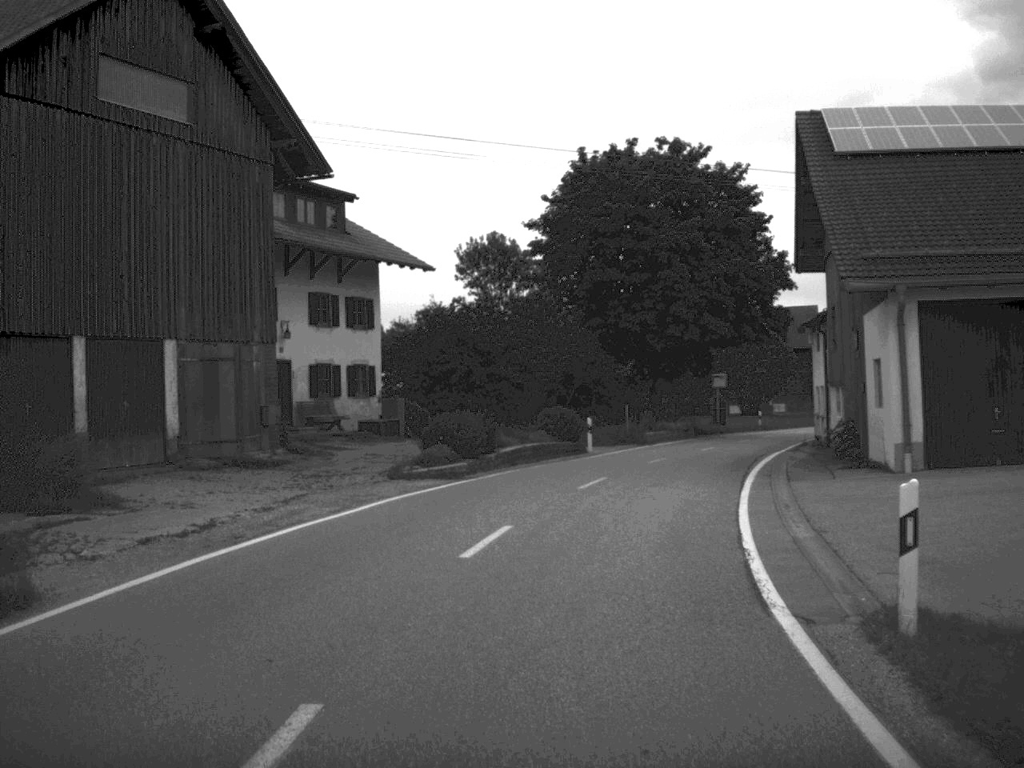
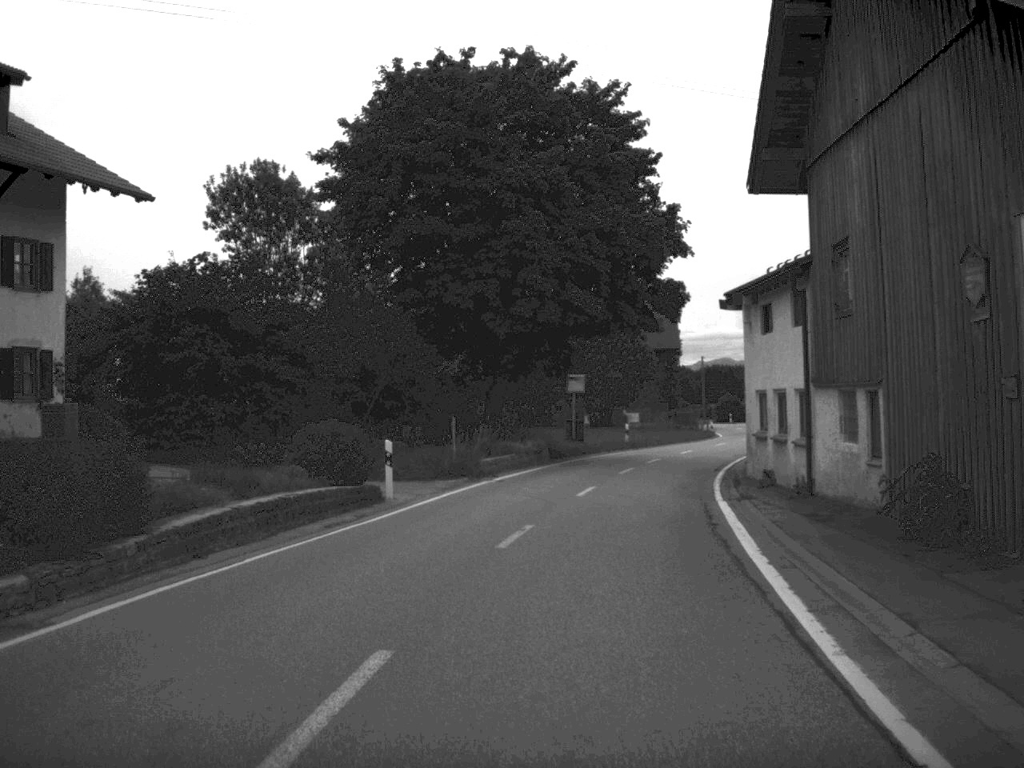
(+1.1, +16.3) m; +8°
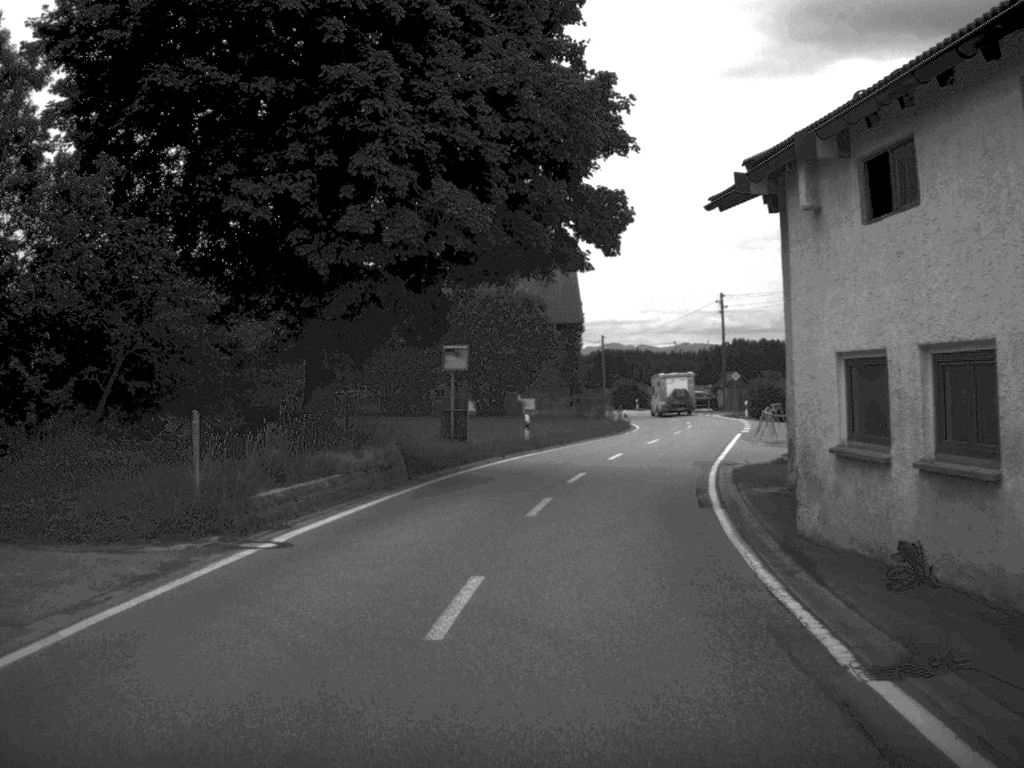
(+0.7, +15.2) m; +5°
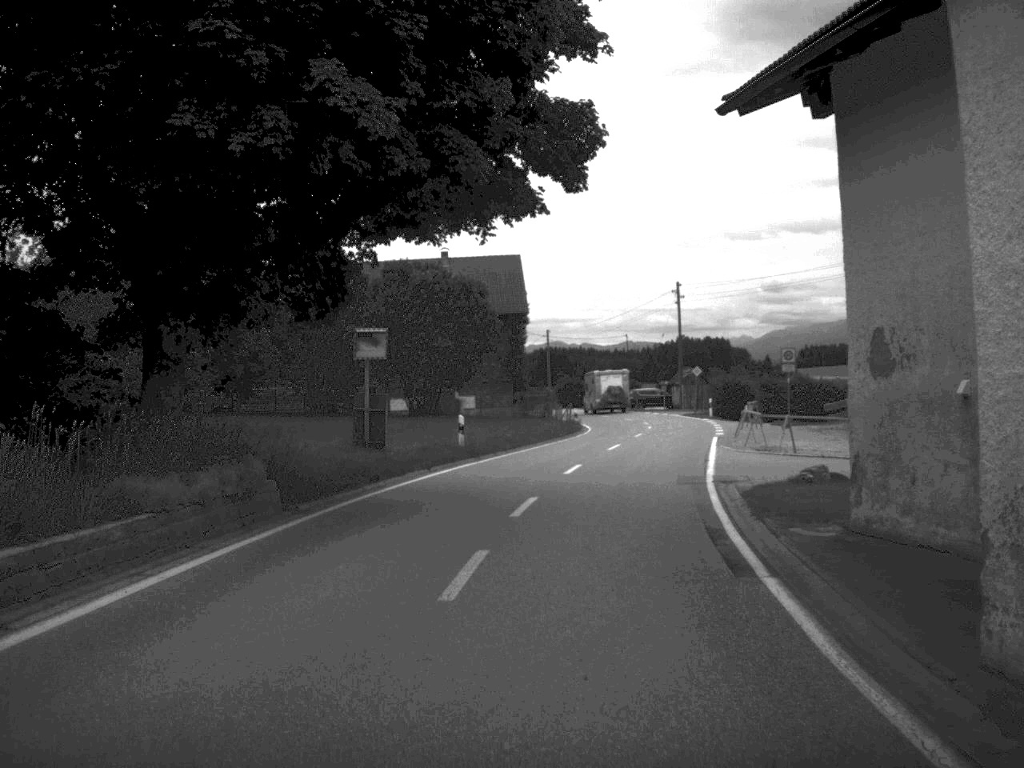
(+0.2, +7.4) m; +3°
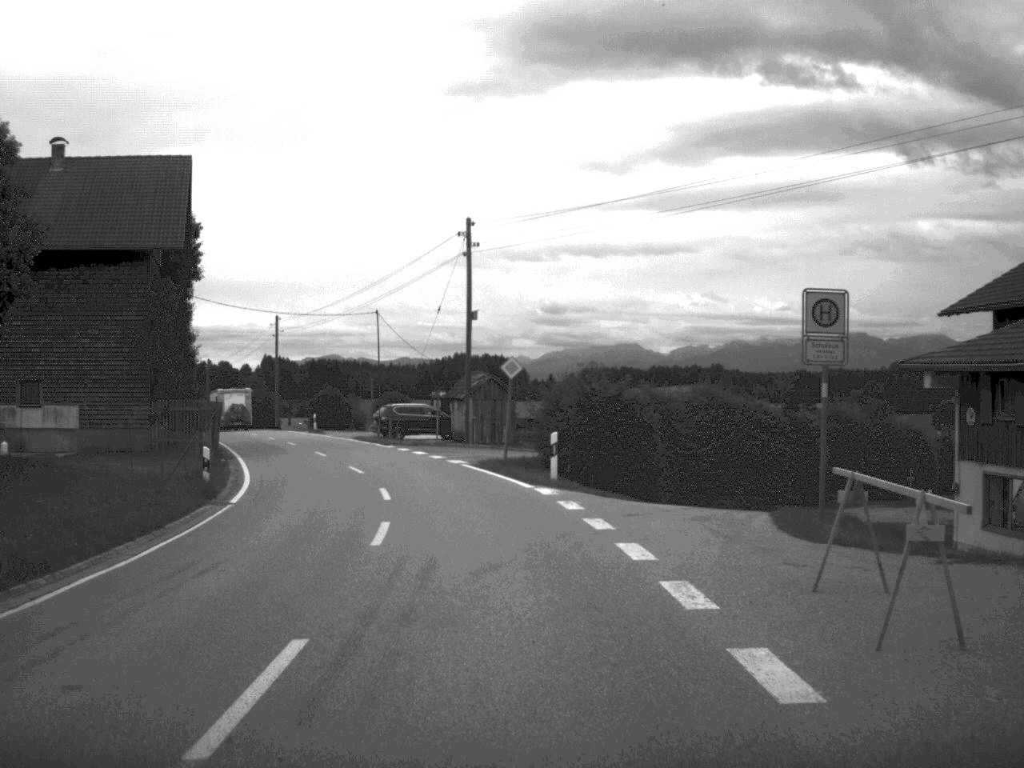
(+3.9, +37.9) m; +10°
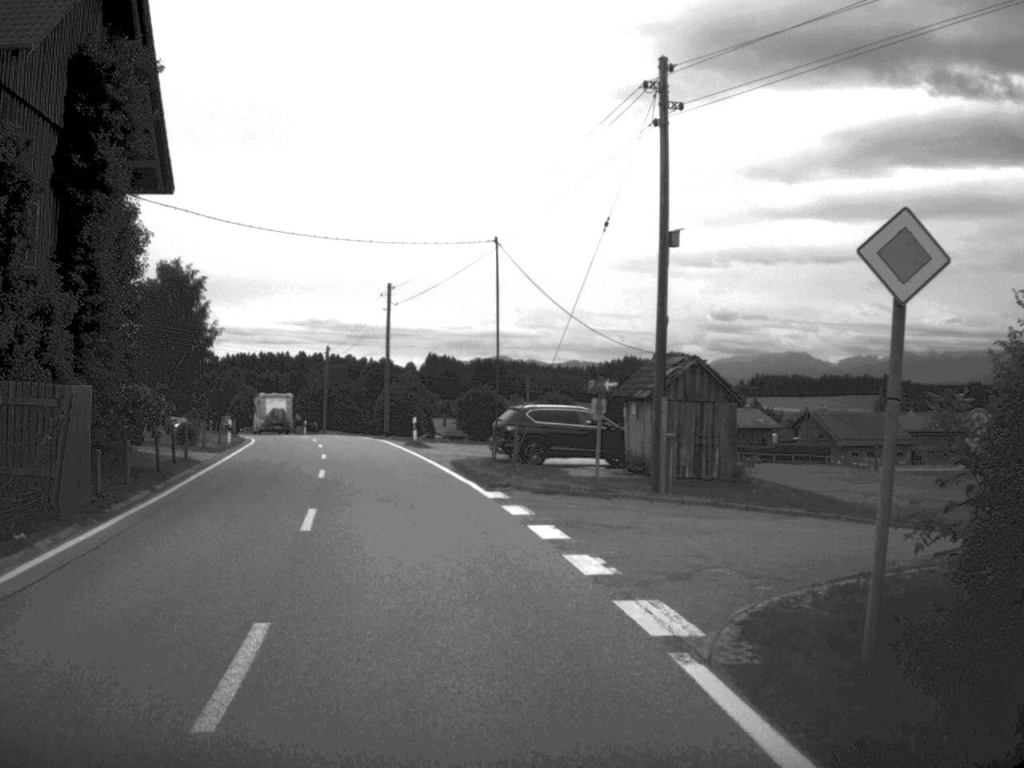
(-1.4, +23.8) m; -8°
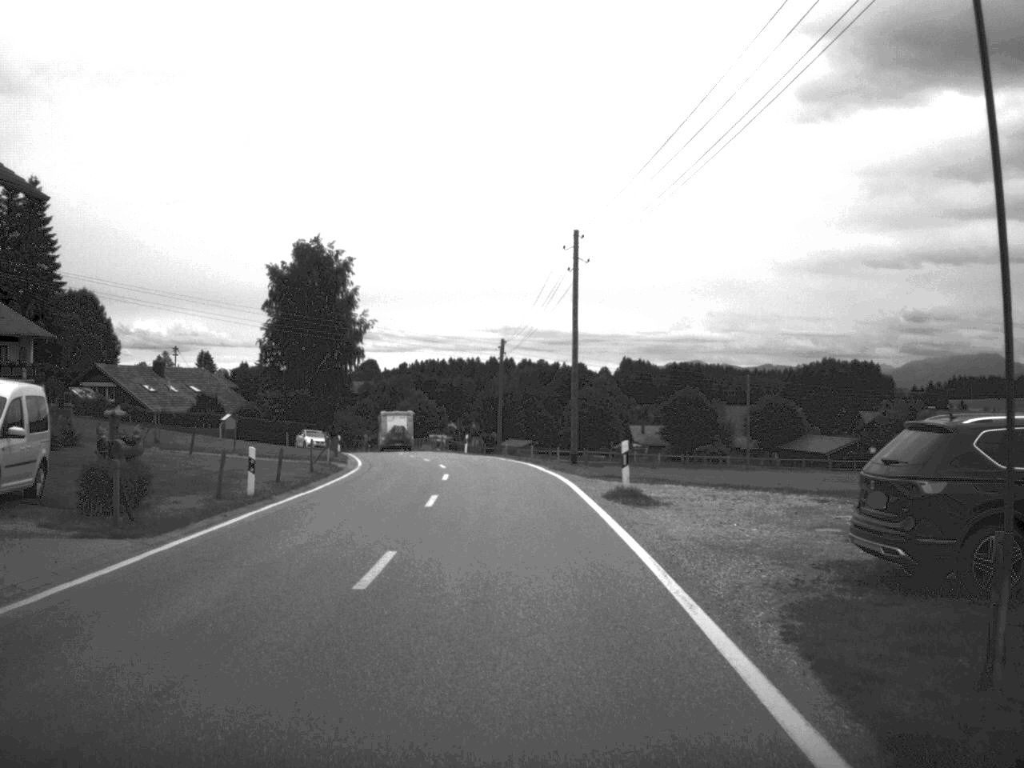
(-2.1, +23.0) m; -9°
